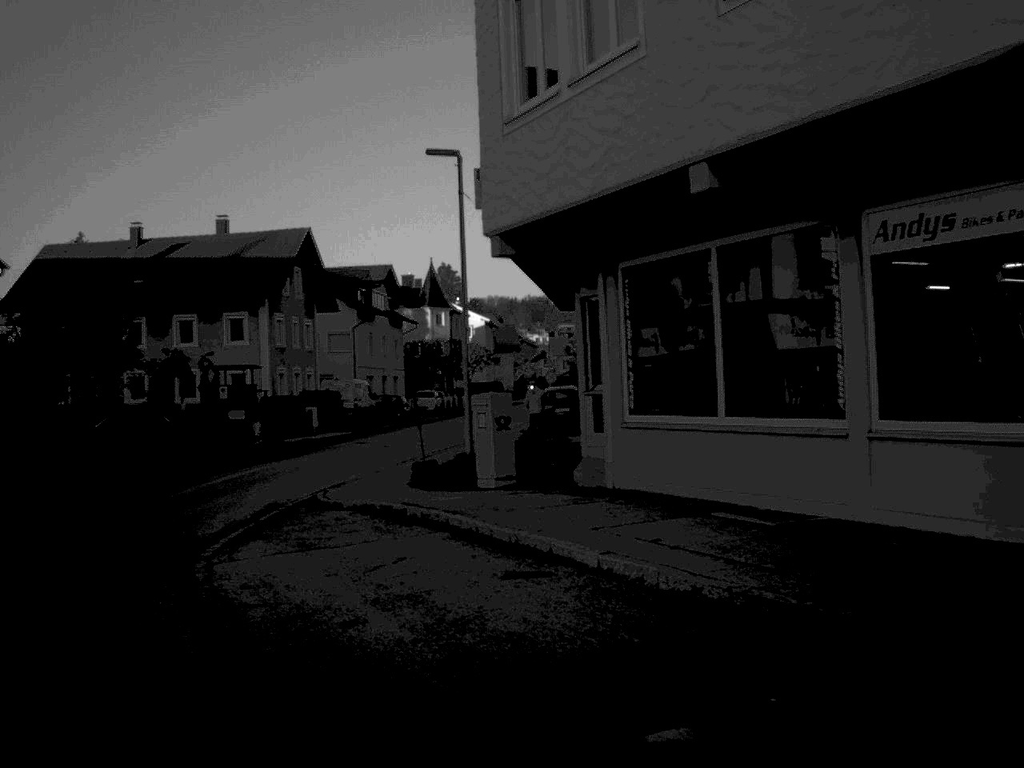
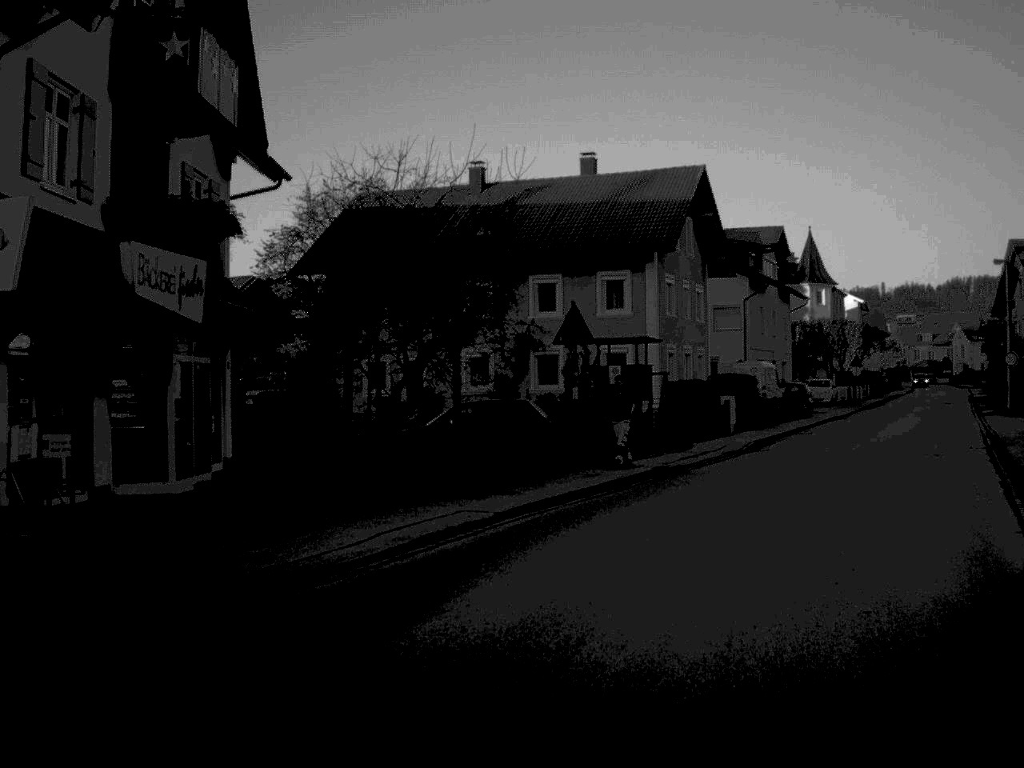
(-4.4, +14.4) m; -12°
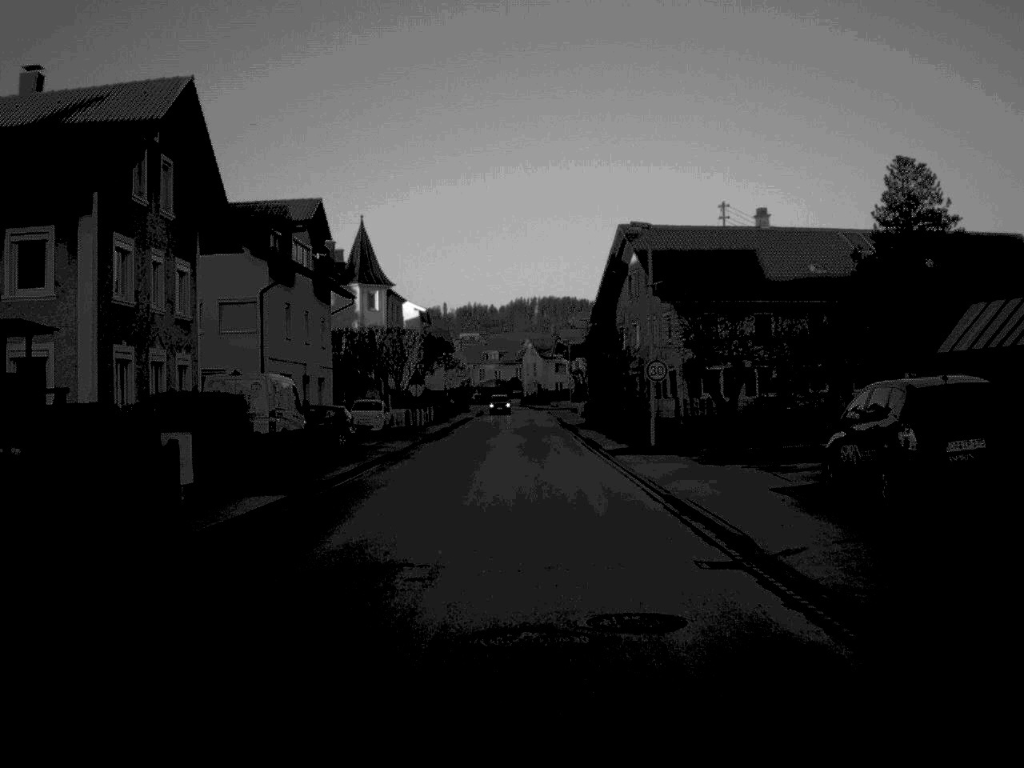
(+3.9, +17.2) m; +19°
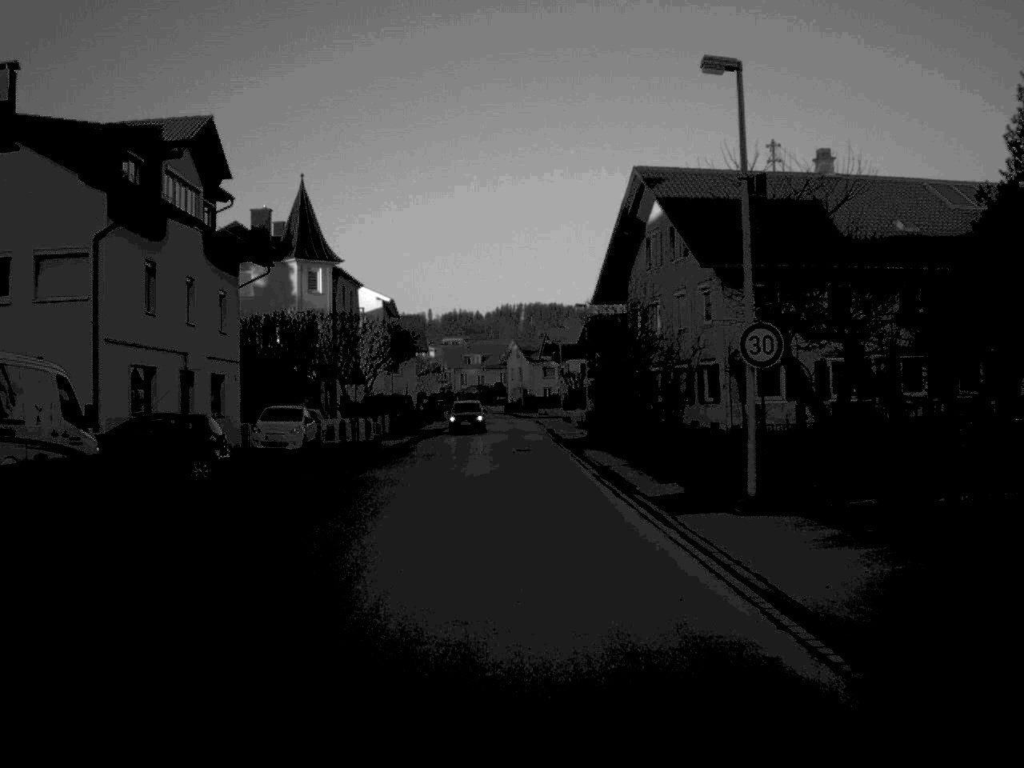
(+0.1, +16.8) m; +1°
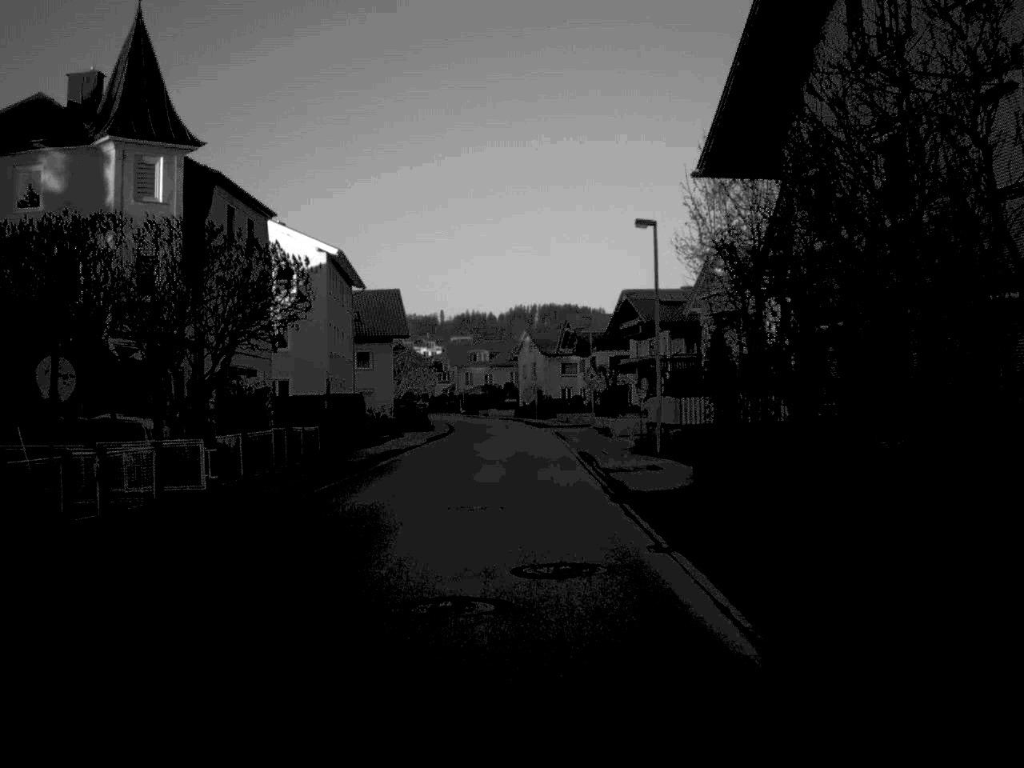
(-0.1, +29.4) m; -1°
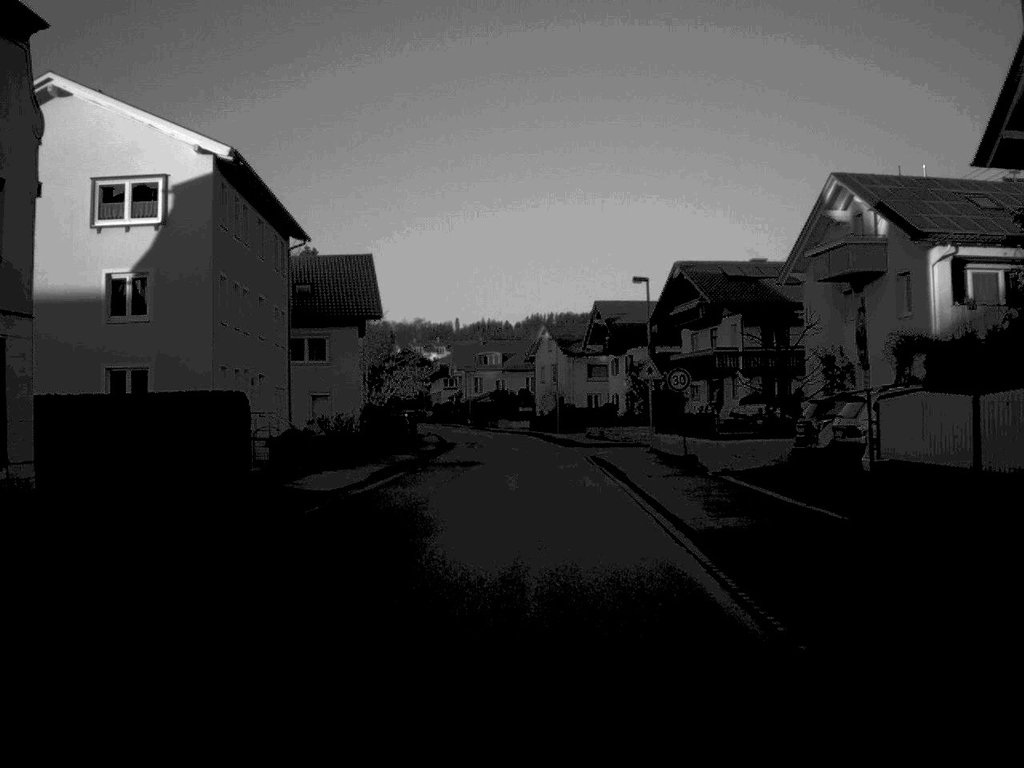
(-0.2, +24.4) m; -1°
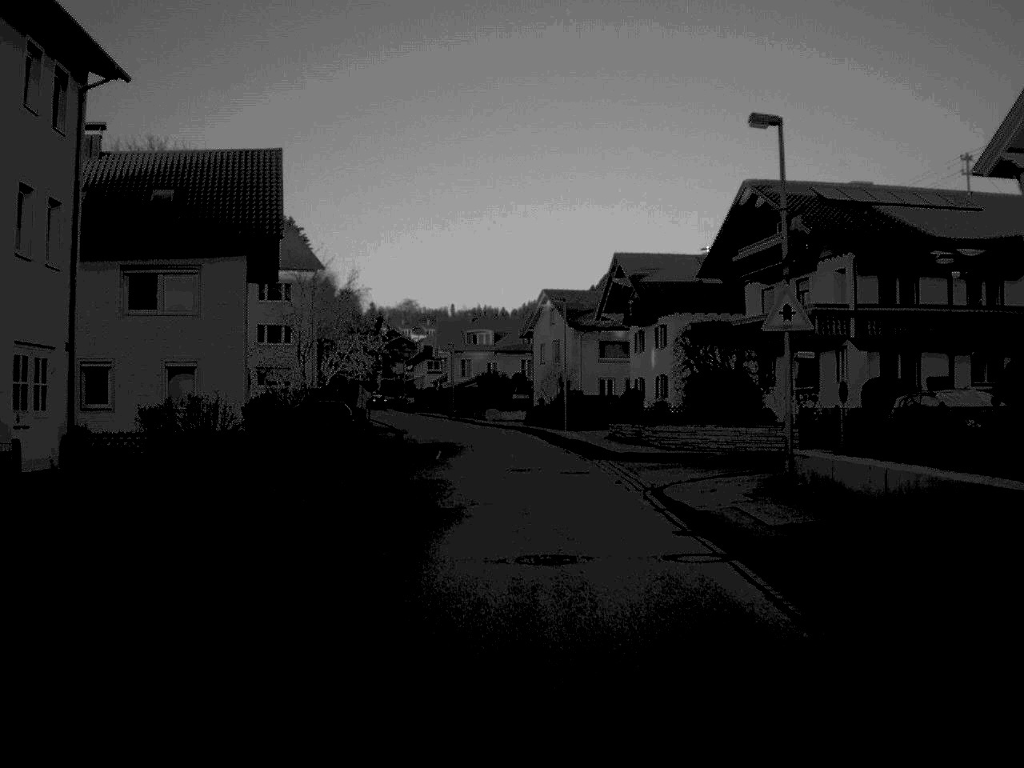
(+0.1, +23.7) m; 0°
